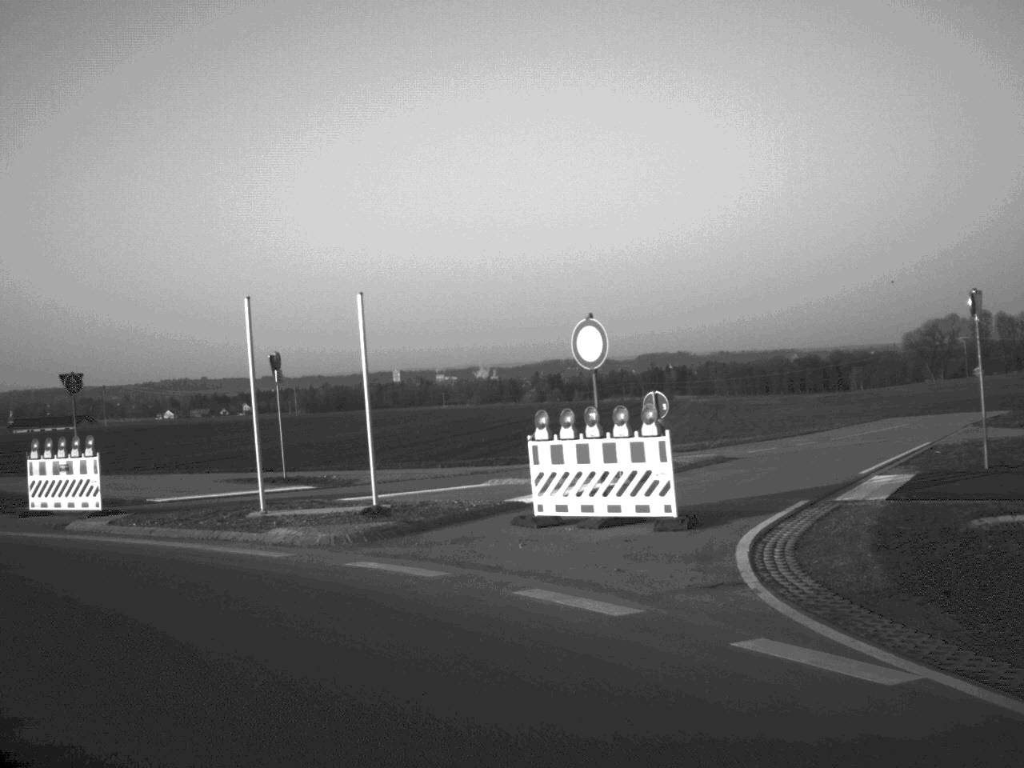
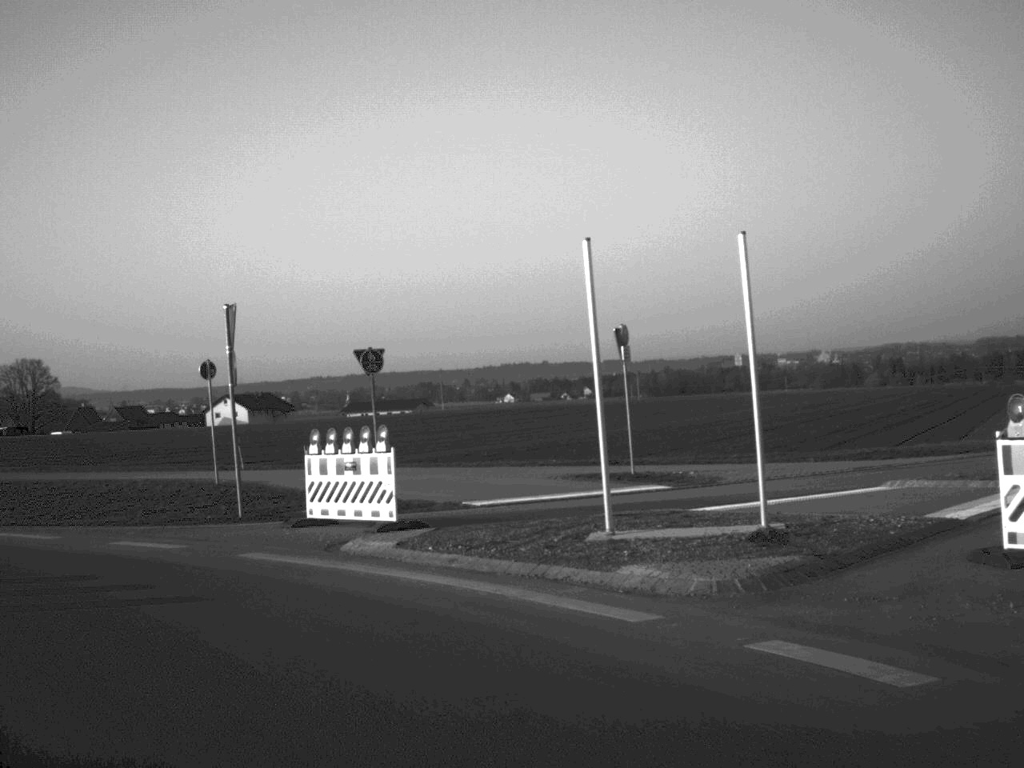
(-0.7, +5.0) m; -15°
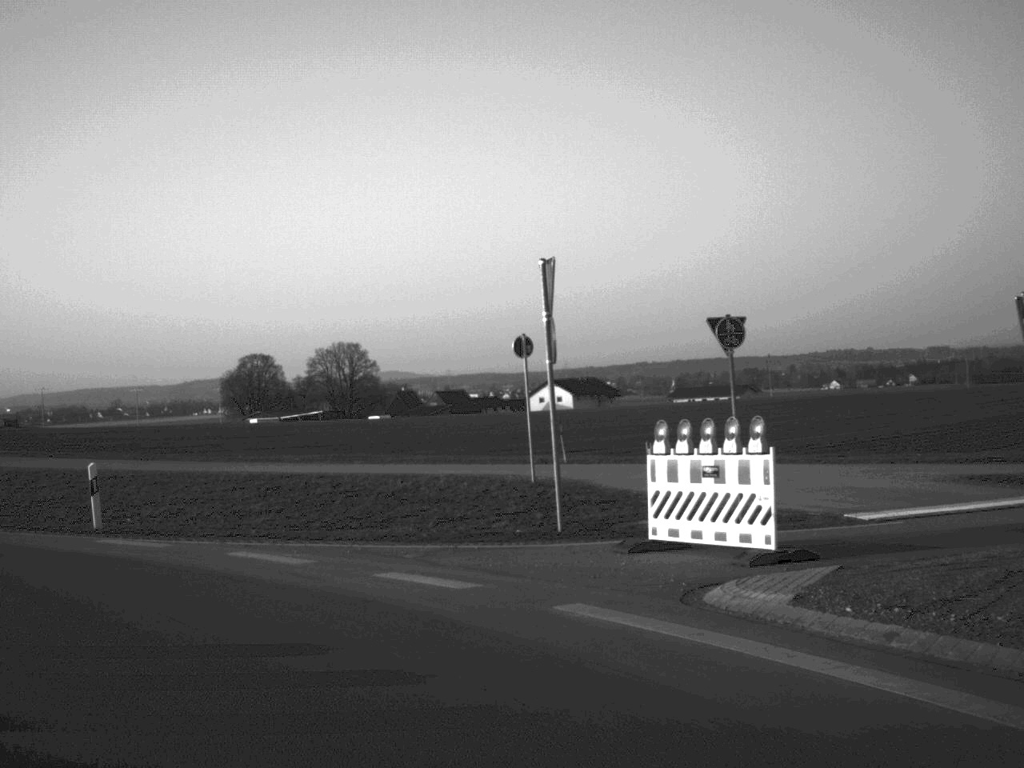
(-0.6, +4.8) m; -15°
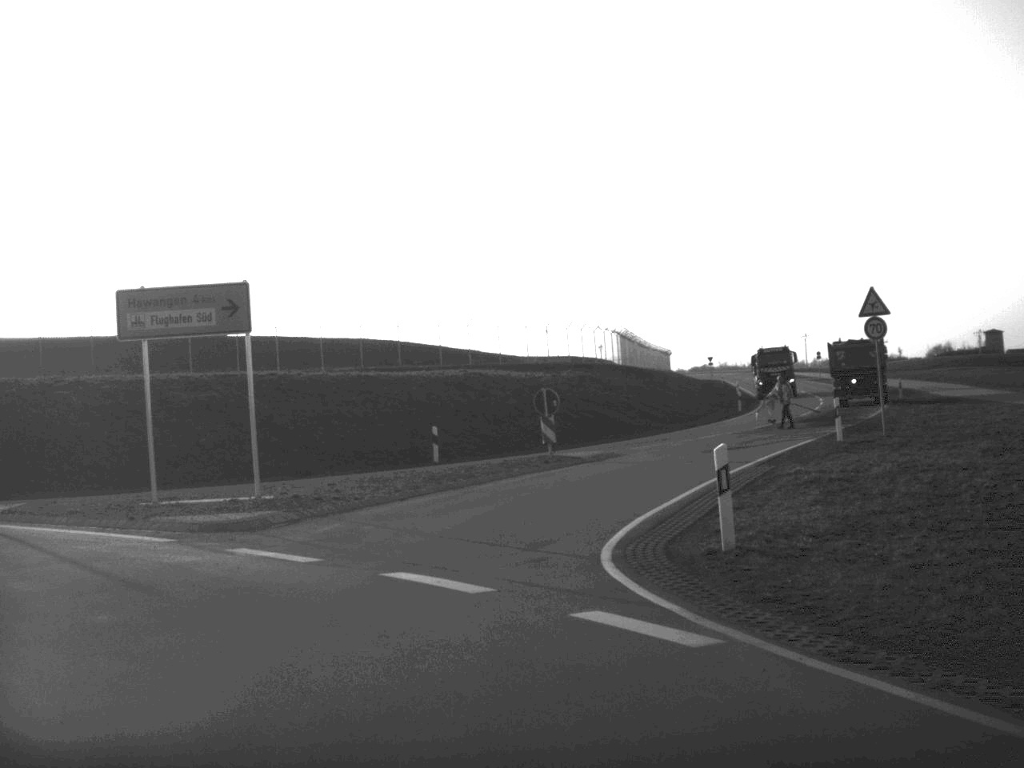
(-9.8, +16.7) m; -59°
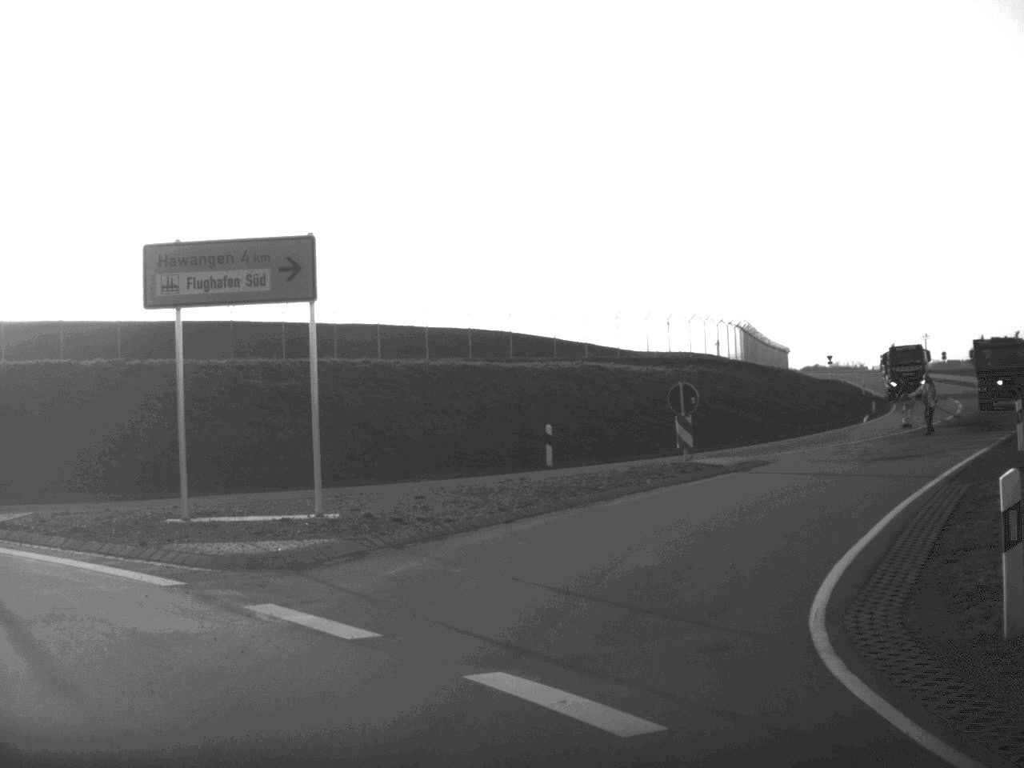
(-0.2, +4.6) m; -5°
